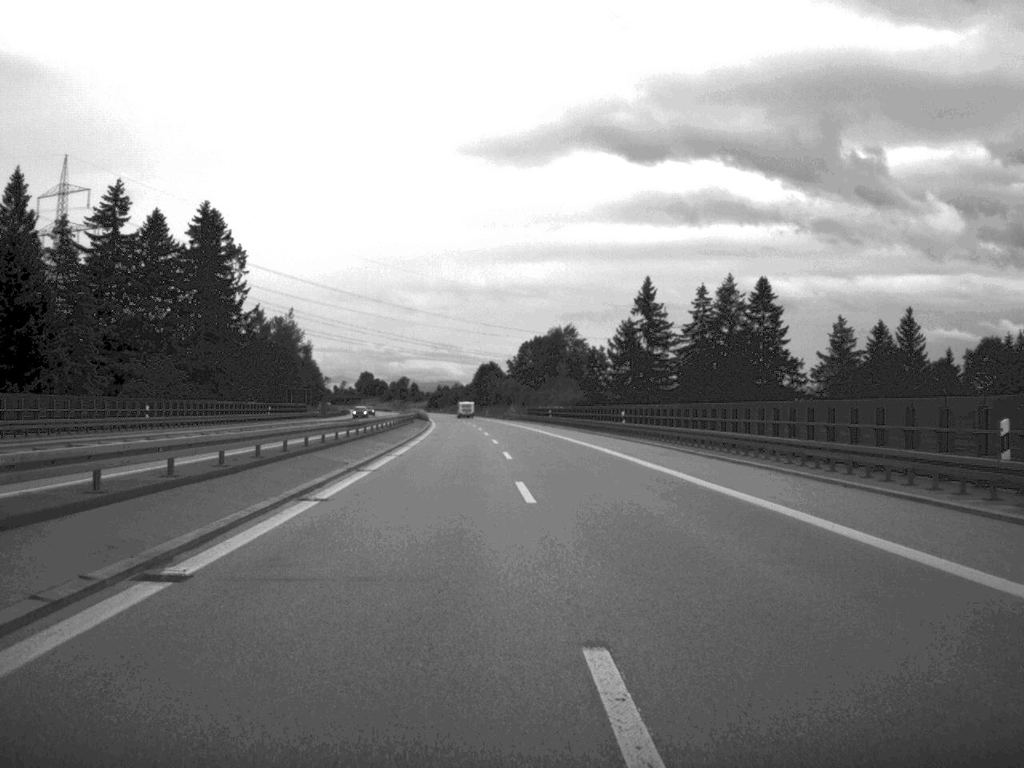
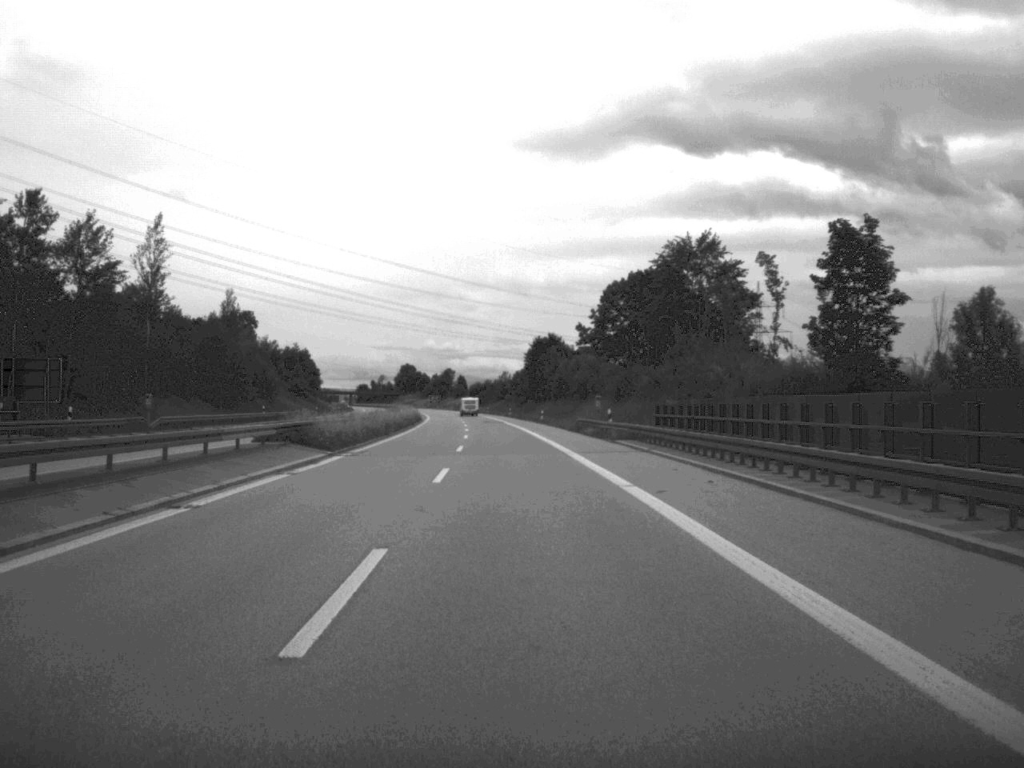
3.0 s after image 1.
(-2.5, +100.5) m; -3°
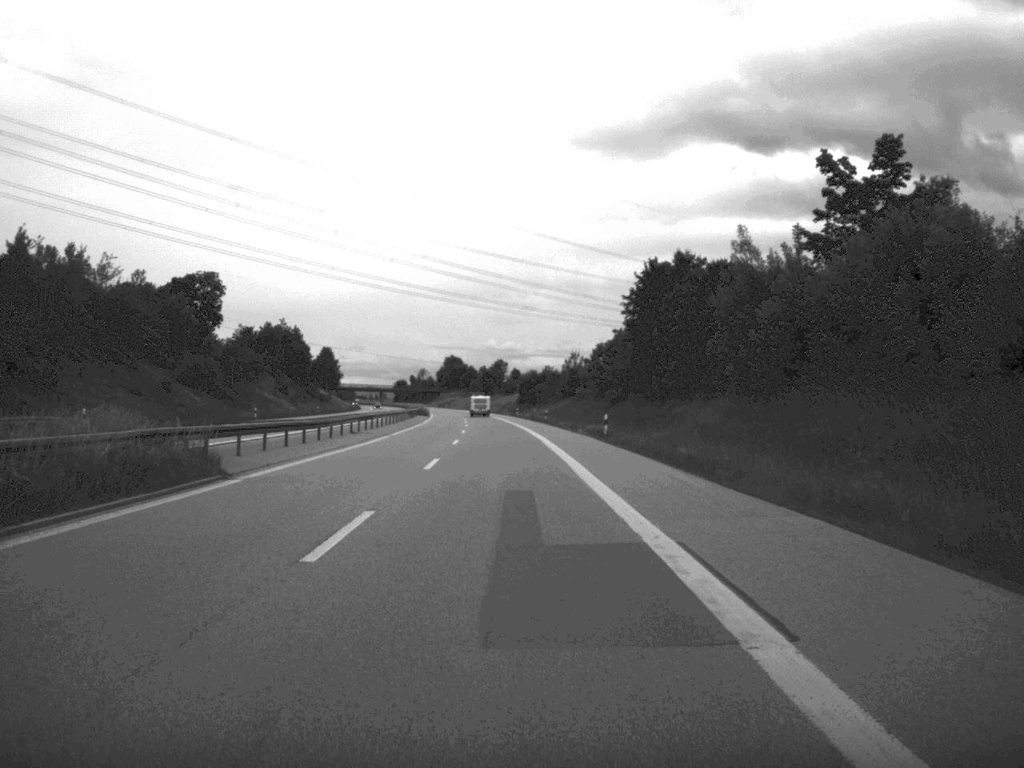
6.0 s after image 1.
(-2.8, +101.7) m; -3°
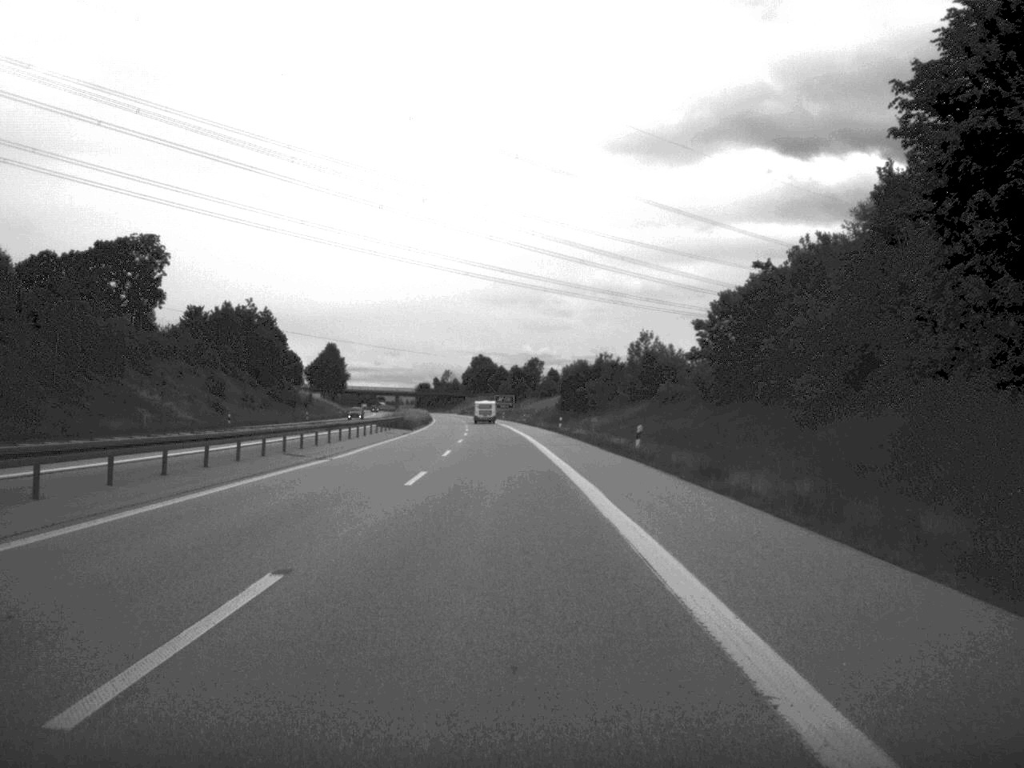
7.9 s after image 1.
(-0.9, +63.0) m; -2°
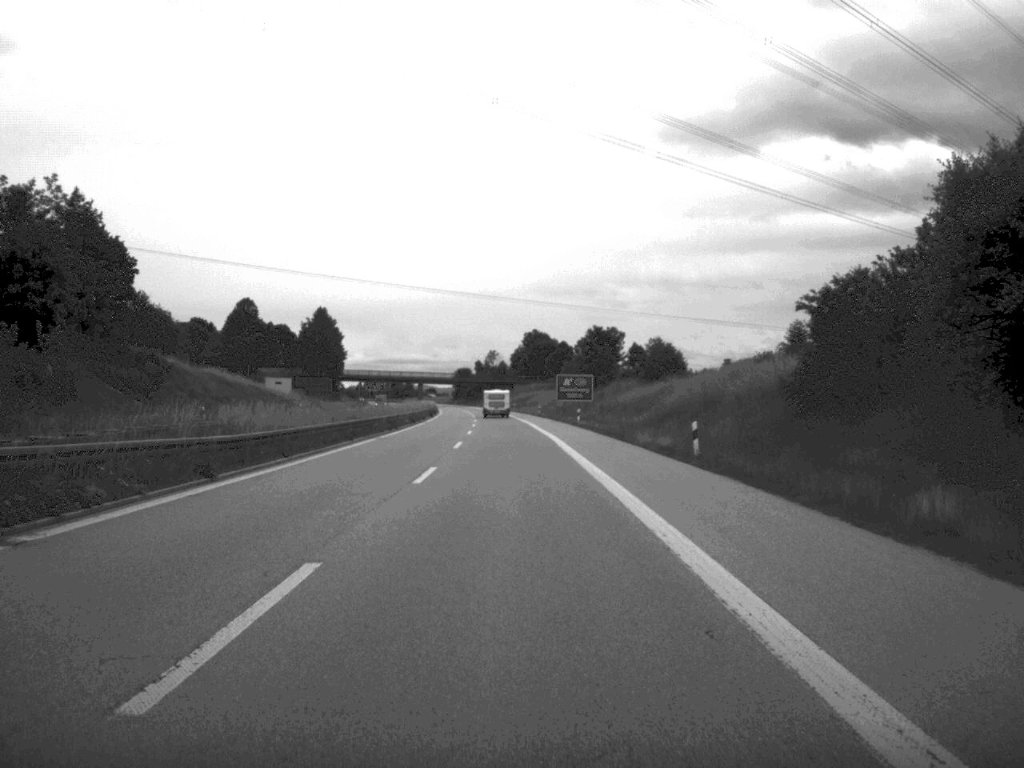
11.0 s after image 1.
(-3.0, +108.3) m; -3°
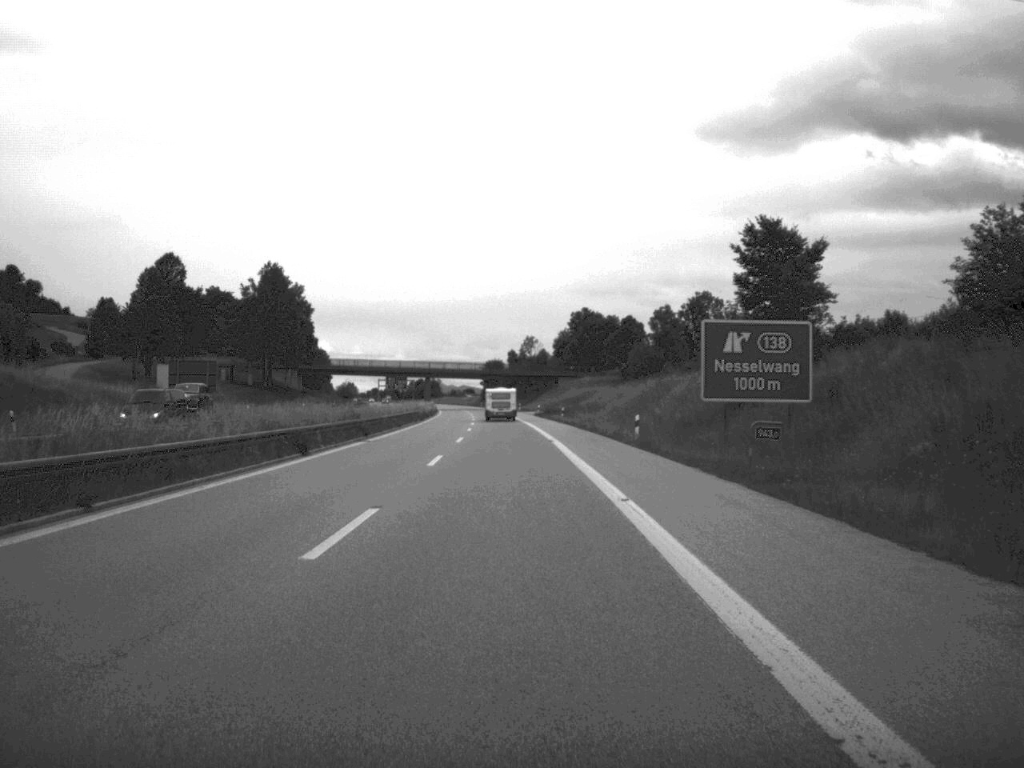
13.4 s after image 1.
(-1.2, +82.4) m; -2°
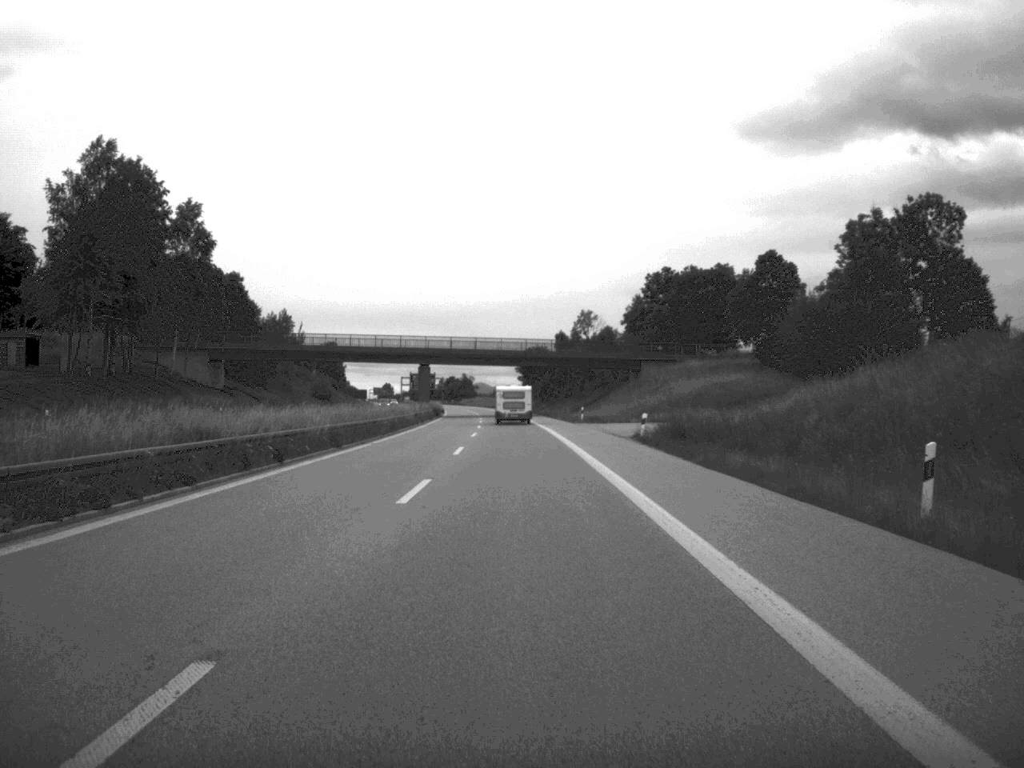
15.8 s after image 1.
(-1.5, +81.7) m; -2°
